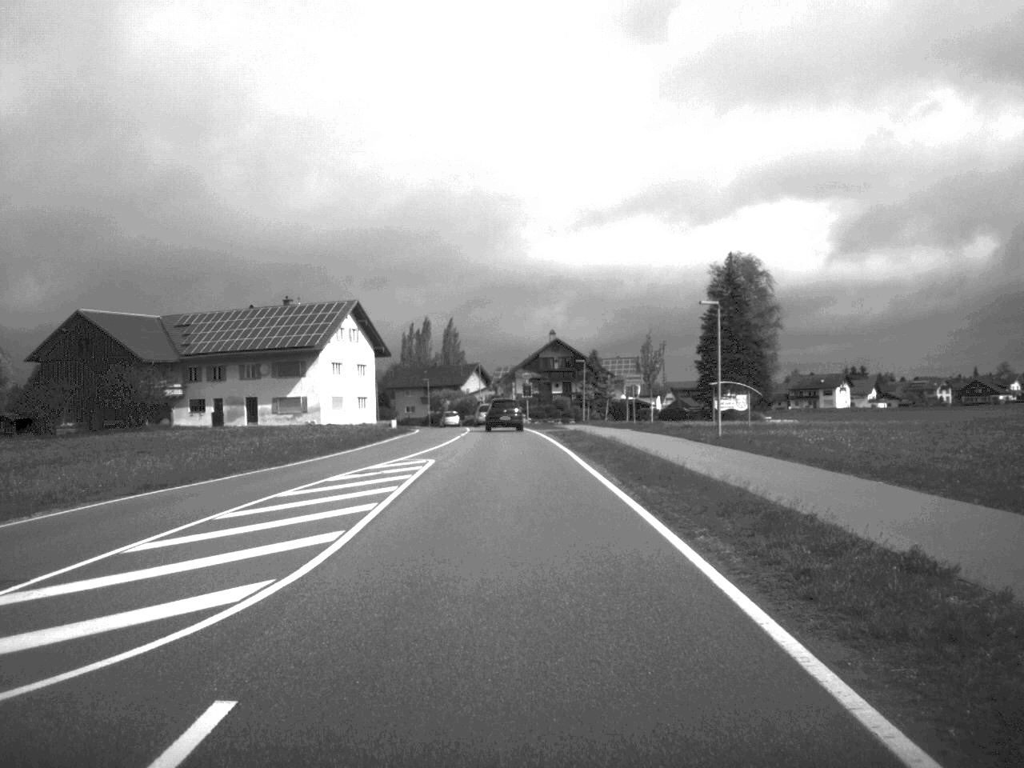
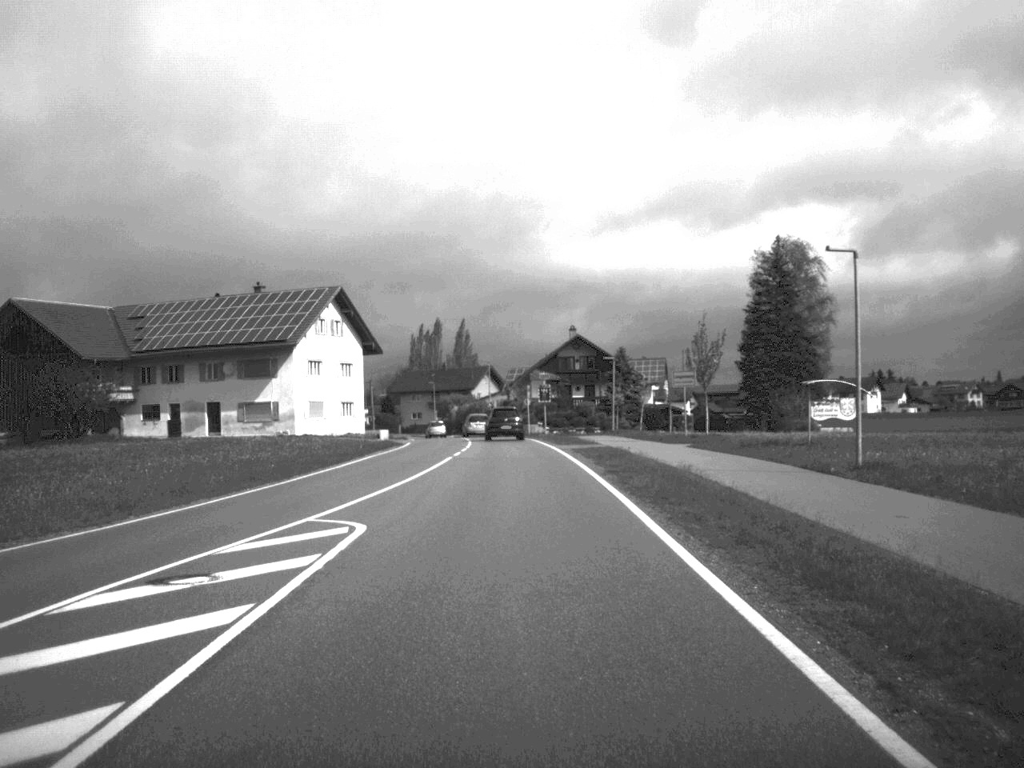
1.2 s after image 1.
(-0.1, +16.1) m; -1°
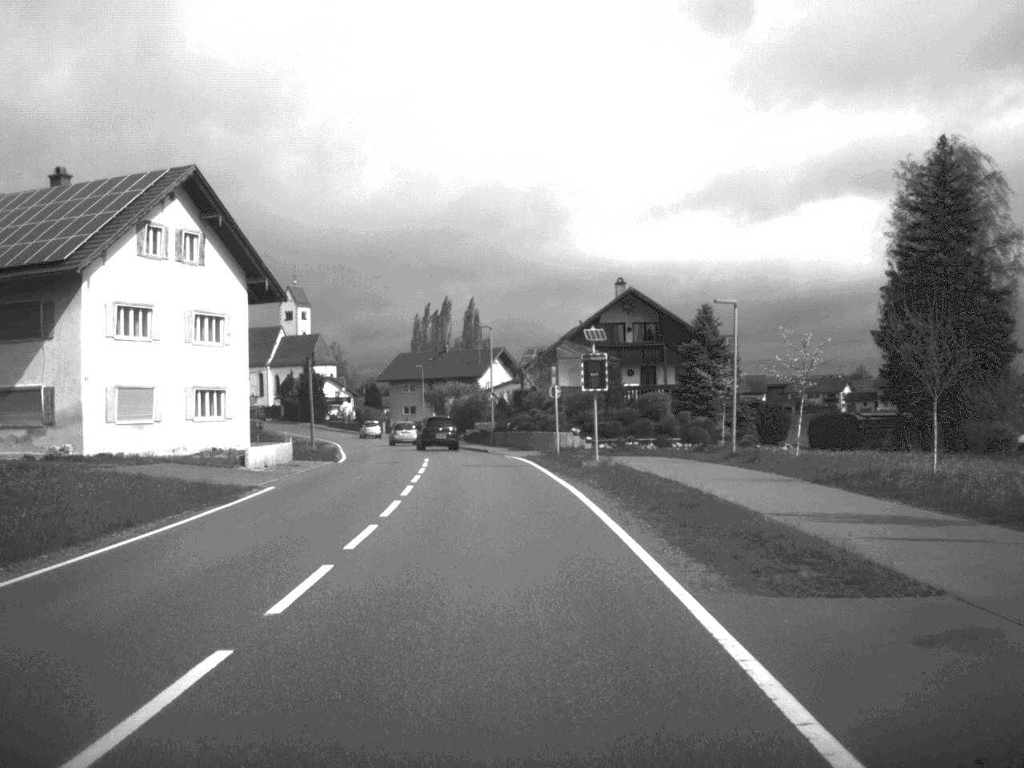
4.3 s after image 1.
(-0.3, +39.6) m; -1°
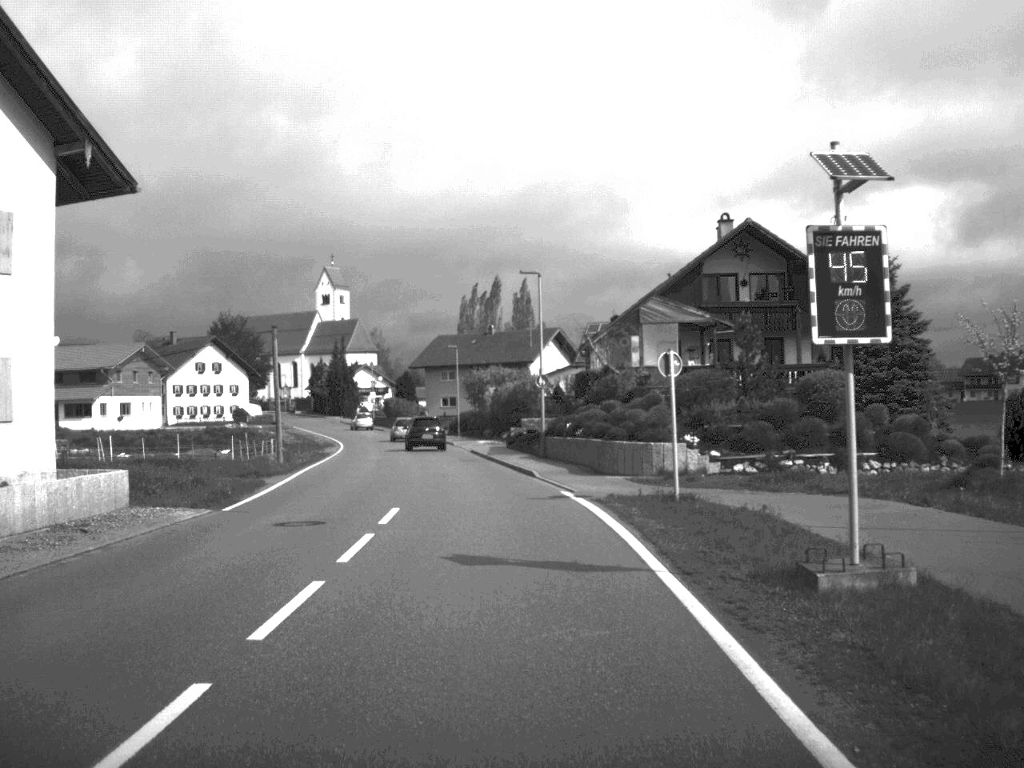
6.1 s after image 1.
(-0.4, +23.2) m; -3°
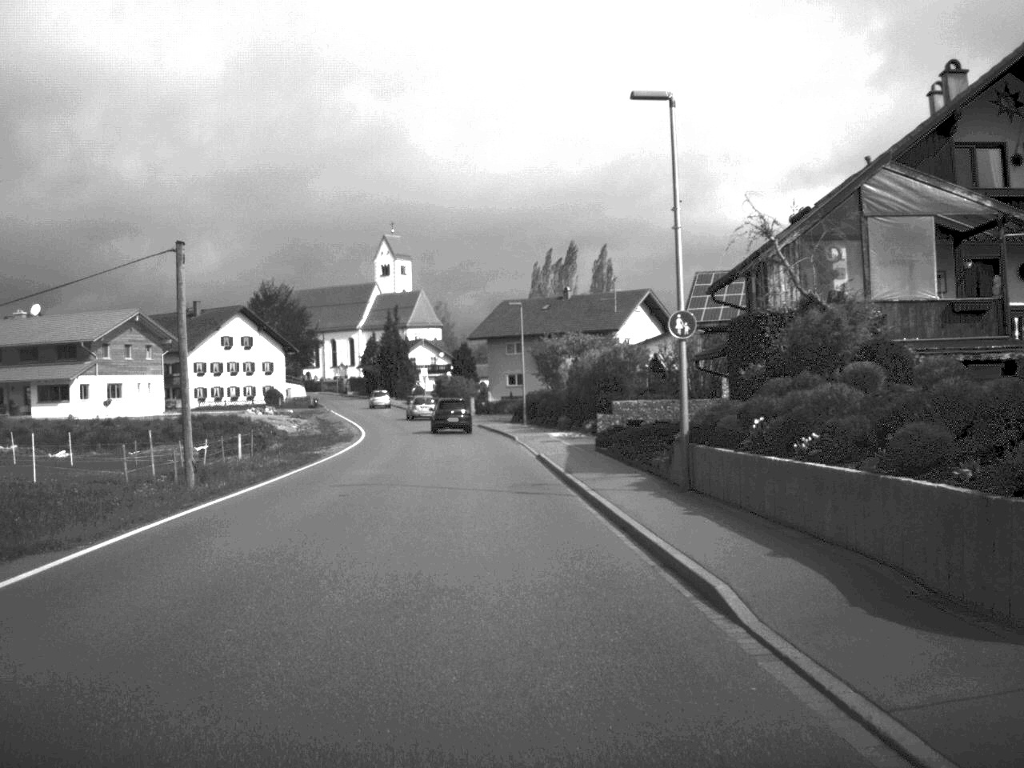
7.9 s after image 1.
(-0.7, +22.2) m; -3°
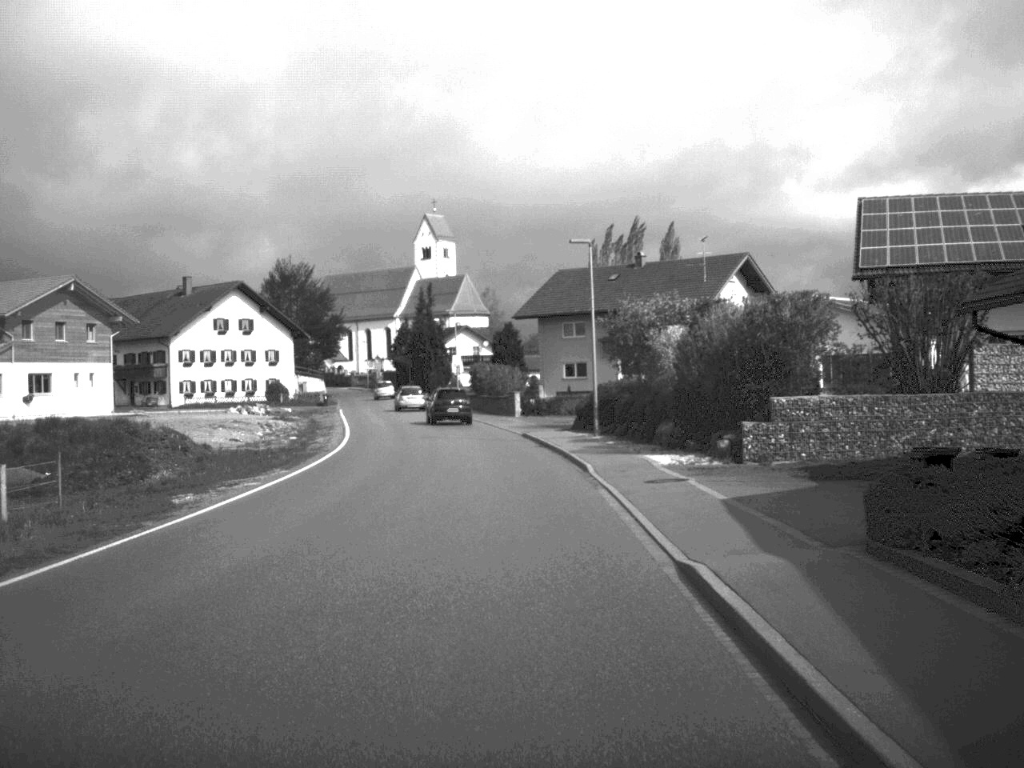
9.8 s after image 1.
(-0.6, +23.9) m; -2°
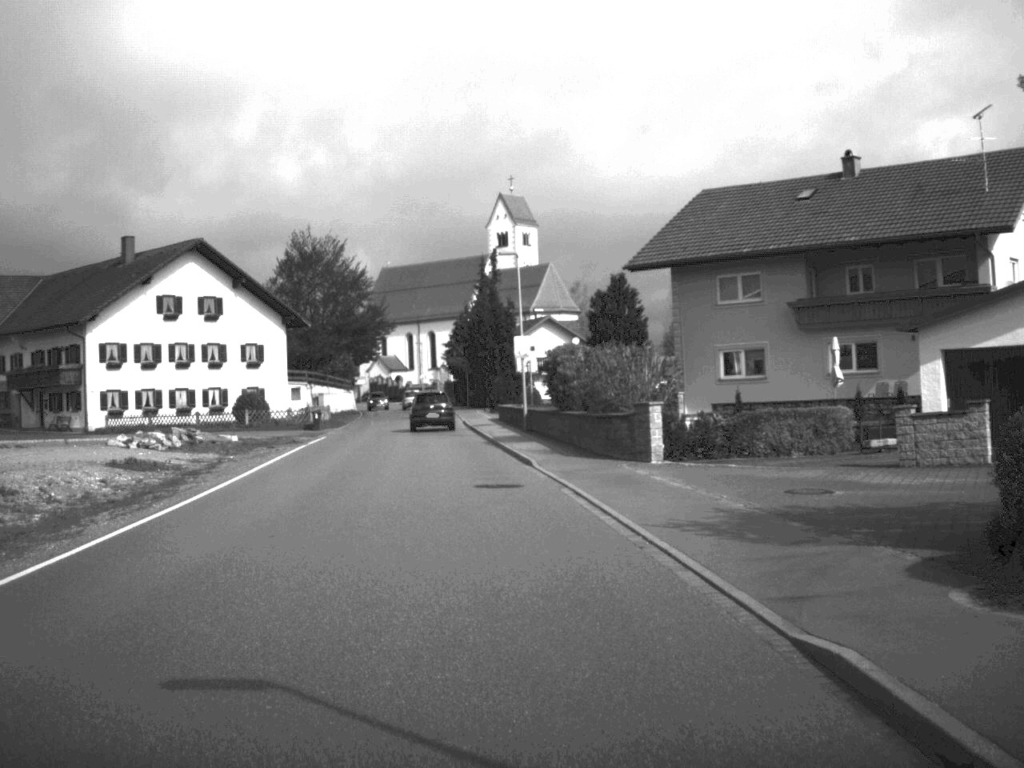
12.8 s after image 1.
(-1.3, +38.2) m; -4°
